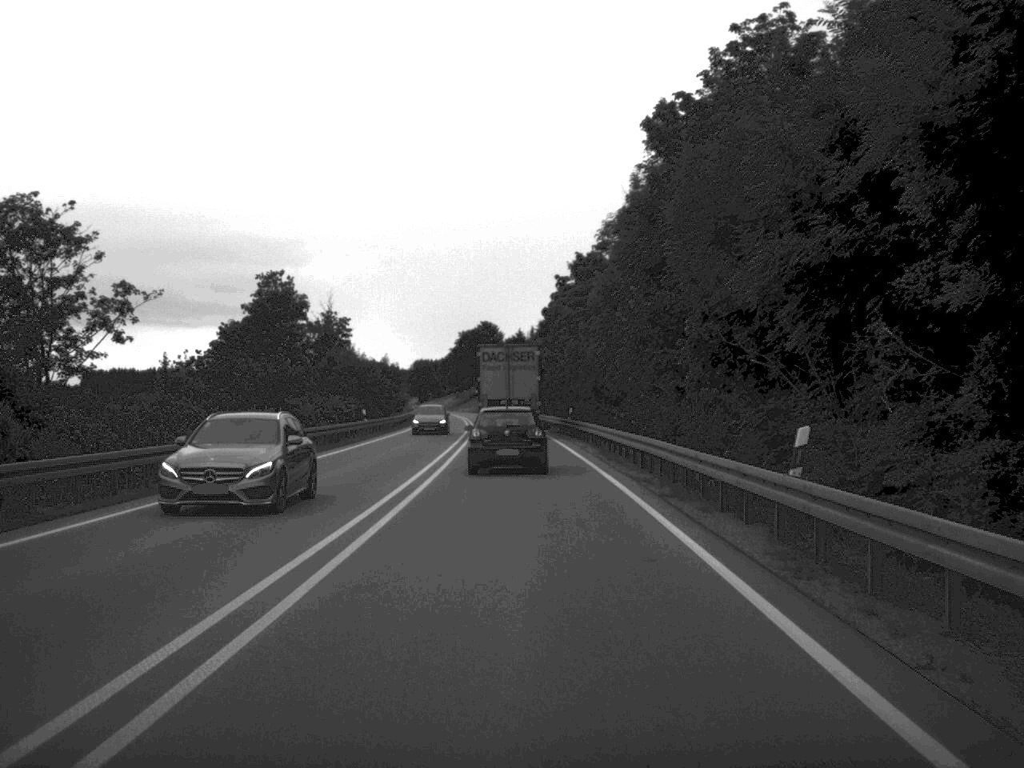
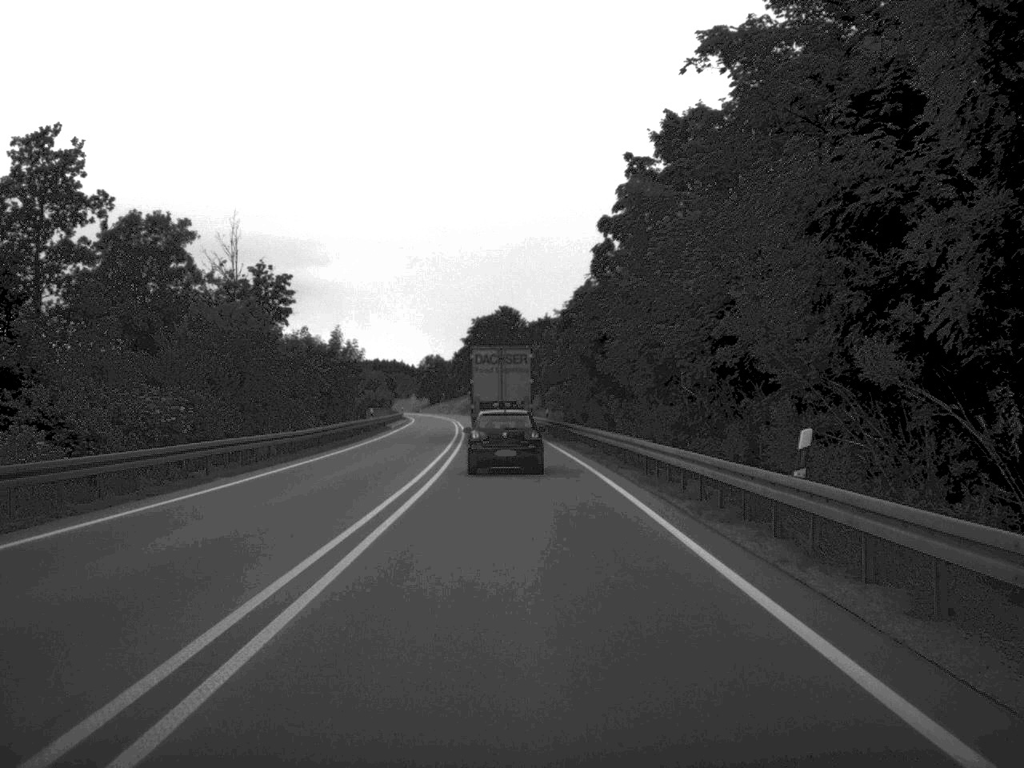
(-0.6, +48.5) m; -1°
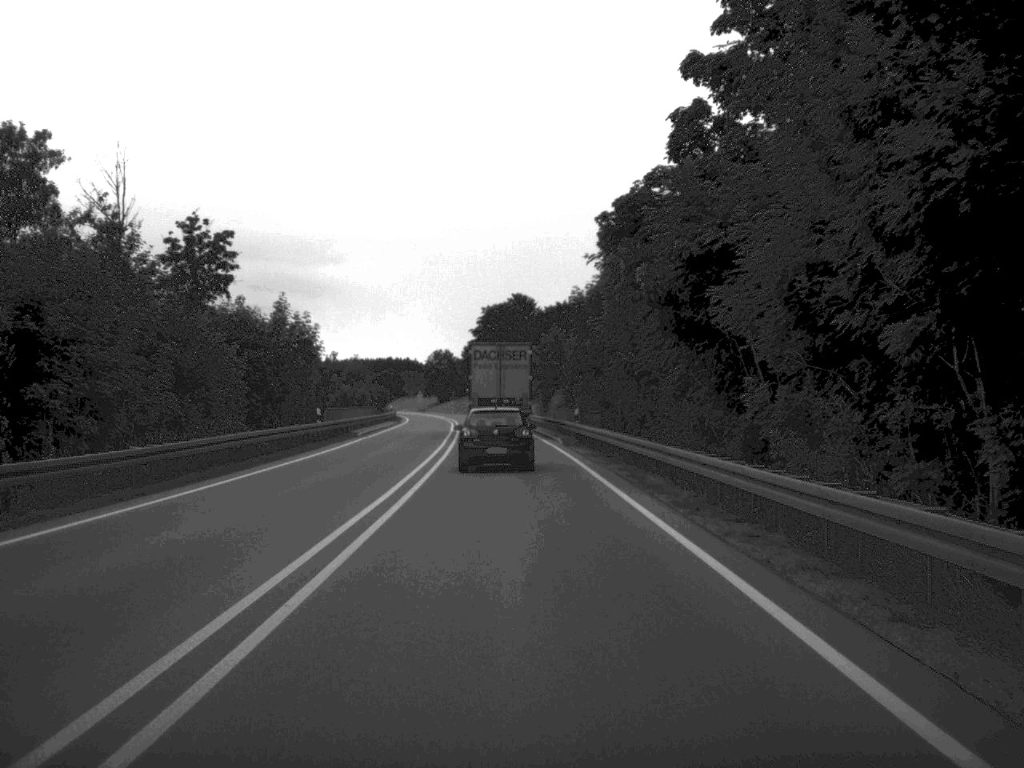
(-0.1, +23.1) m; -1°
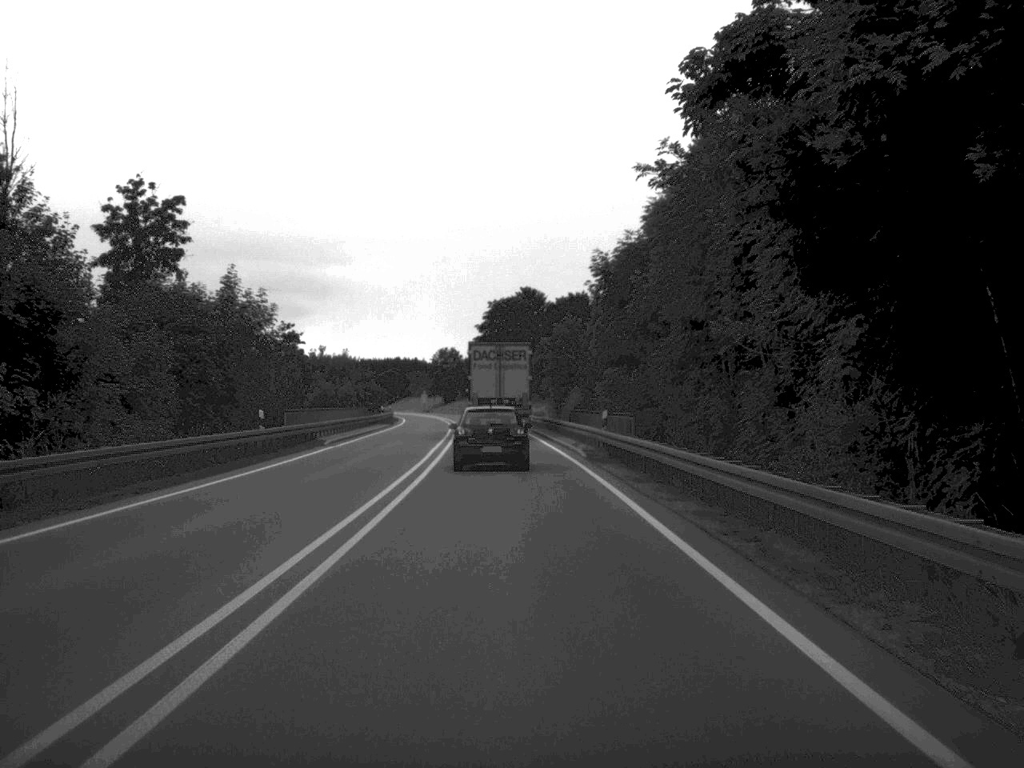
(0.0, +12.2) m; 0°
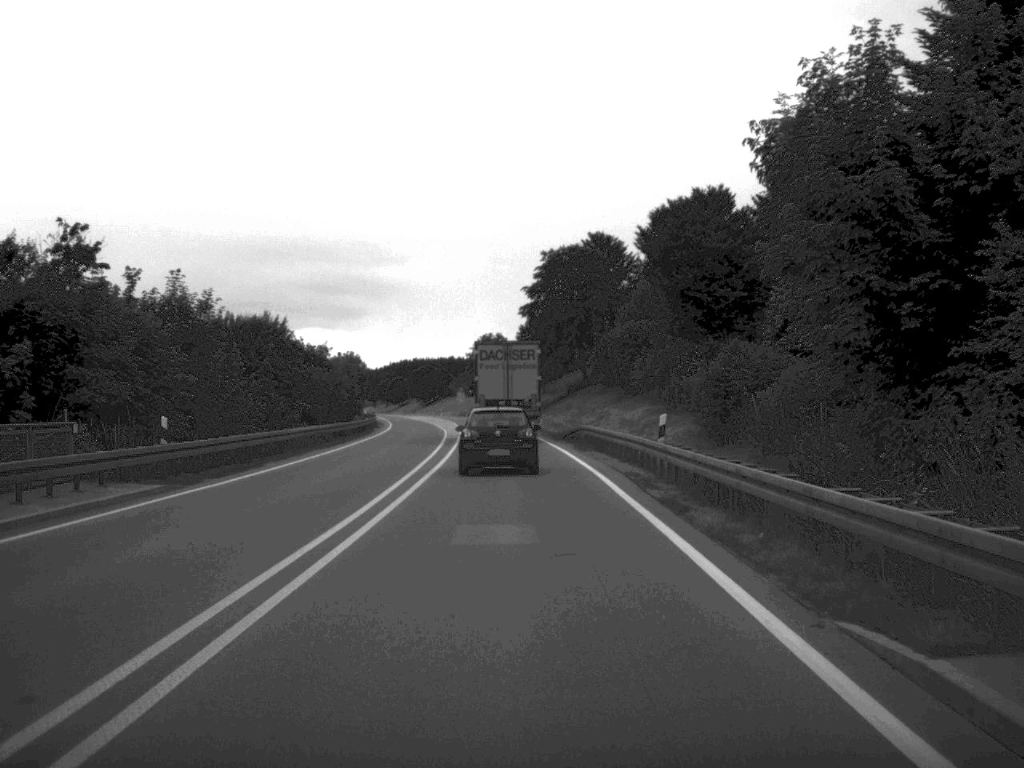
(-1.5, +62.9) m; -3°
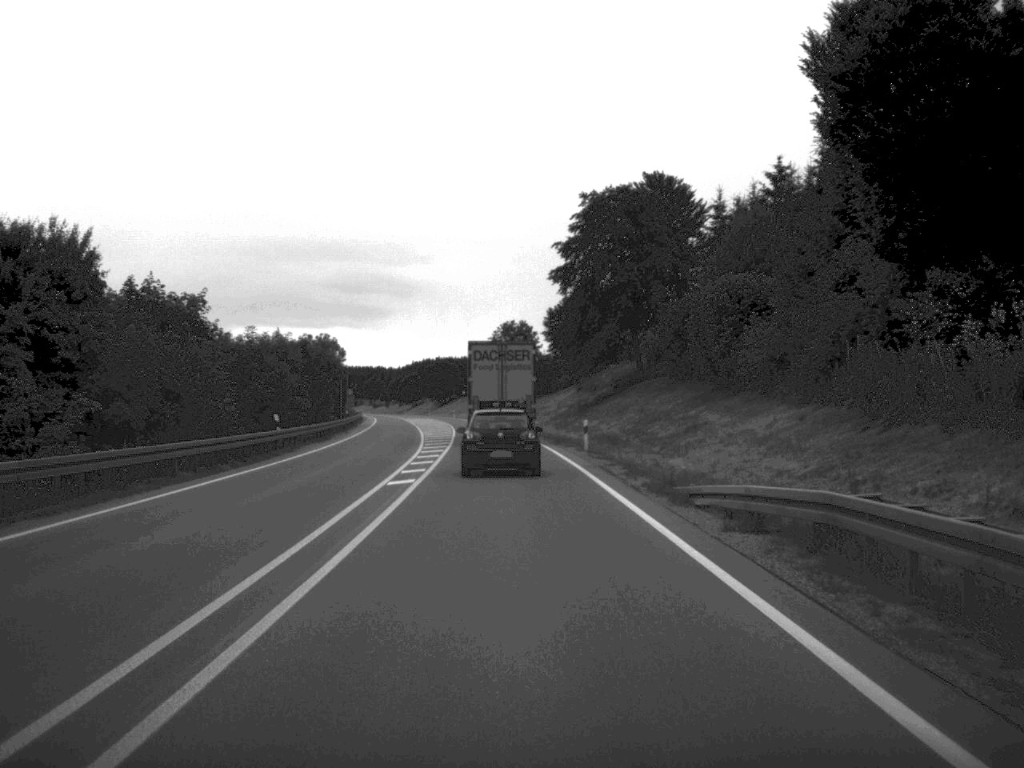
(-0.5, +35.6) m; -1°
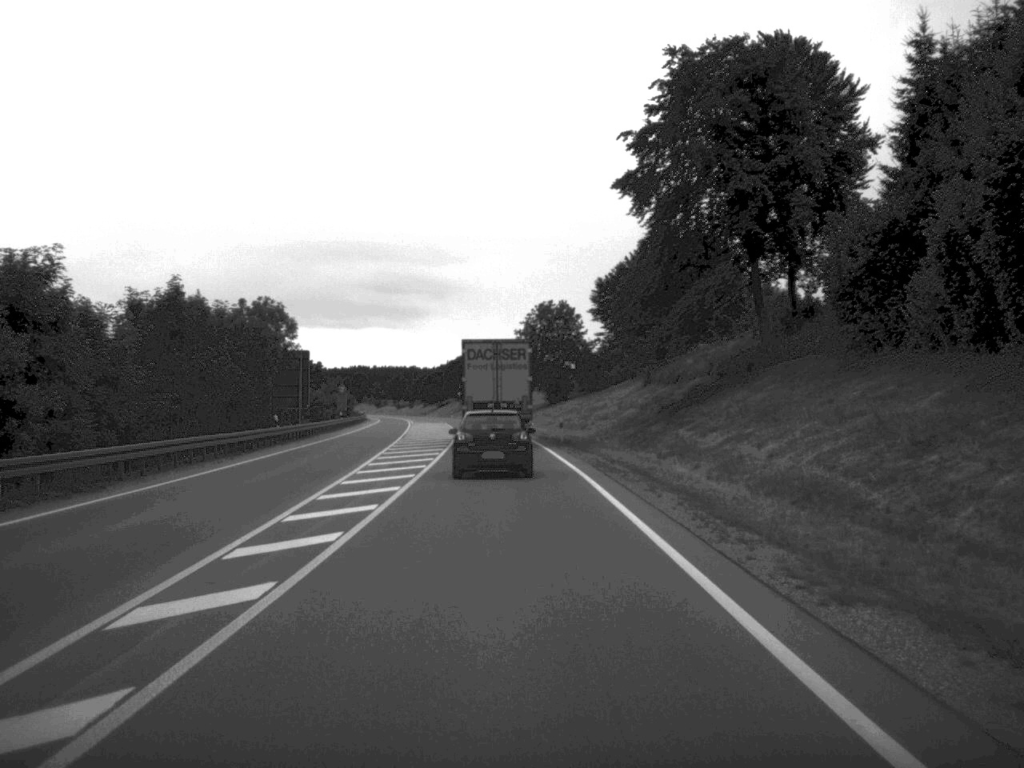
(-0.5, +38.1) m; -2°
